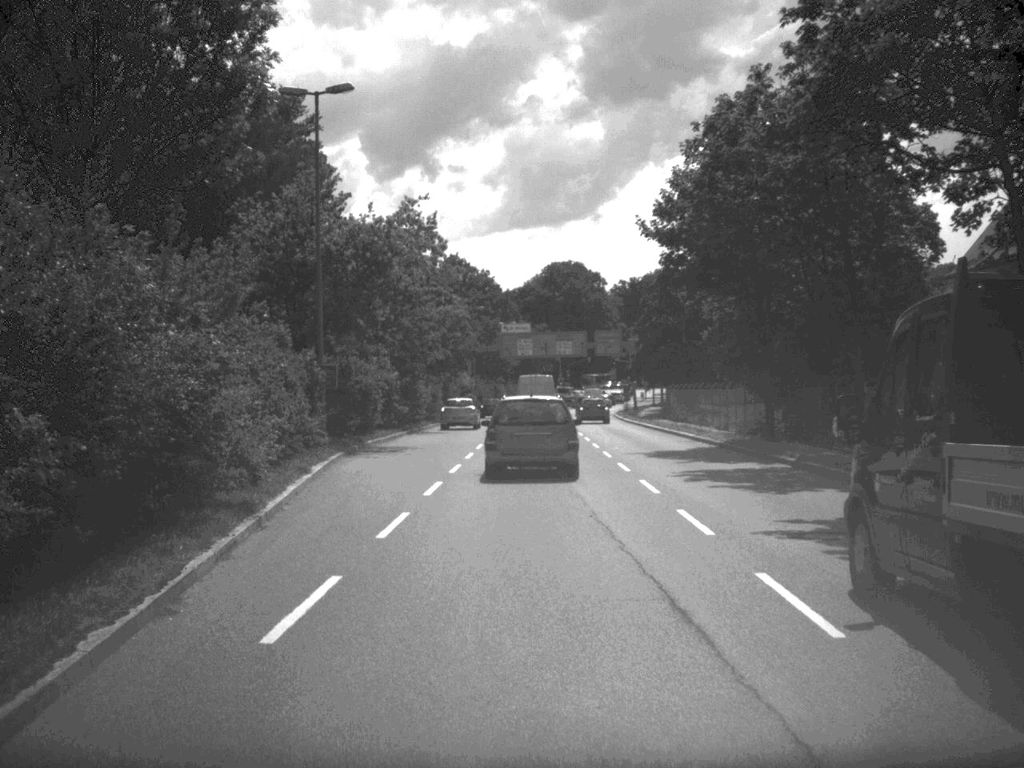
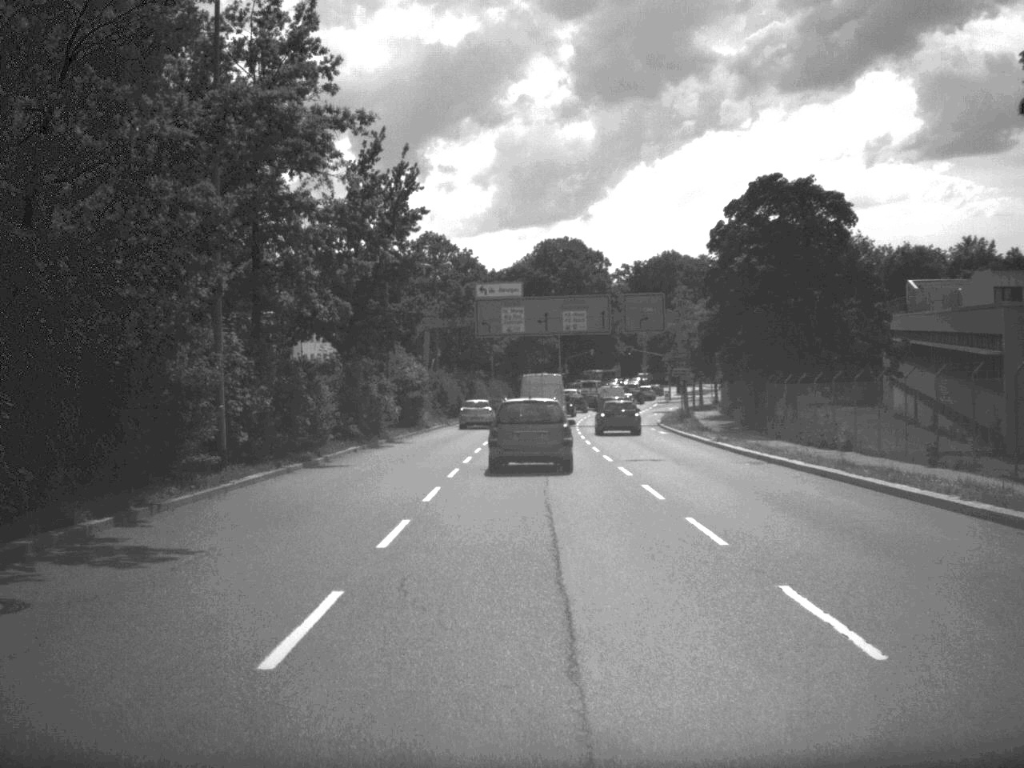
(0.0, +41.9) m; 0°
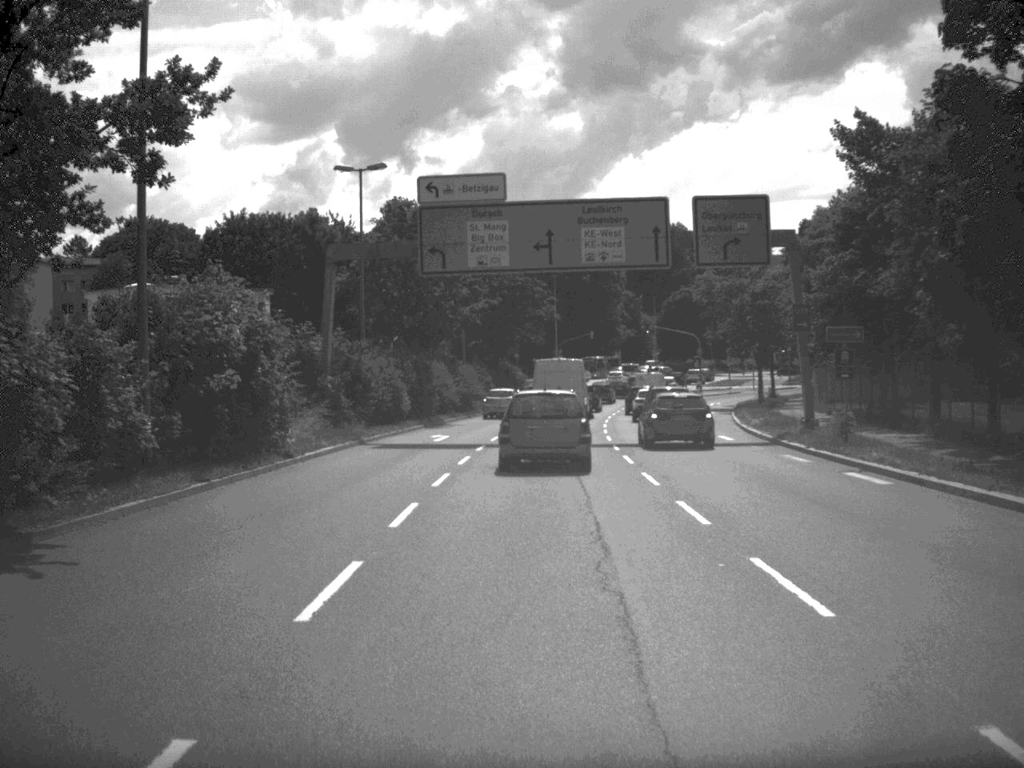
(0.0, +34.0) m; +1°
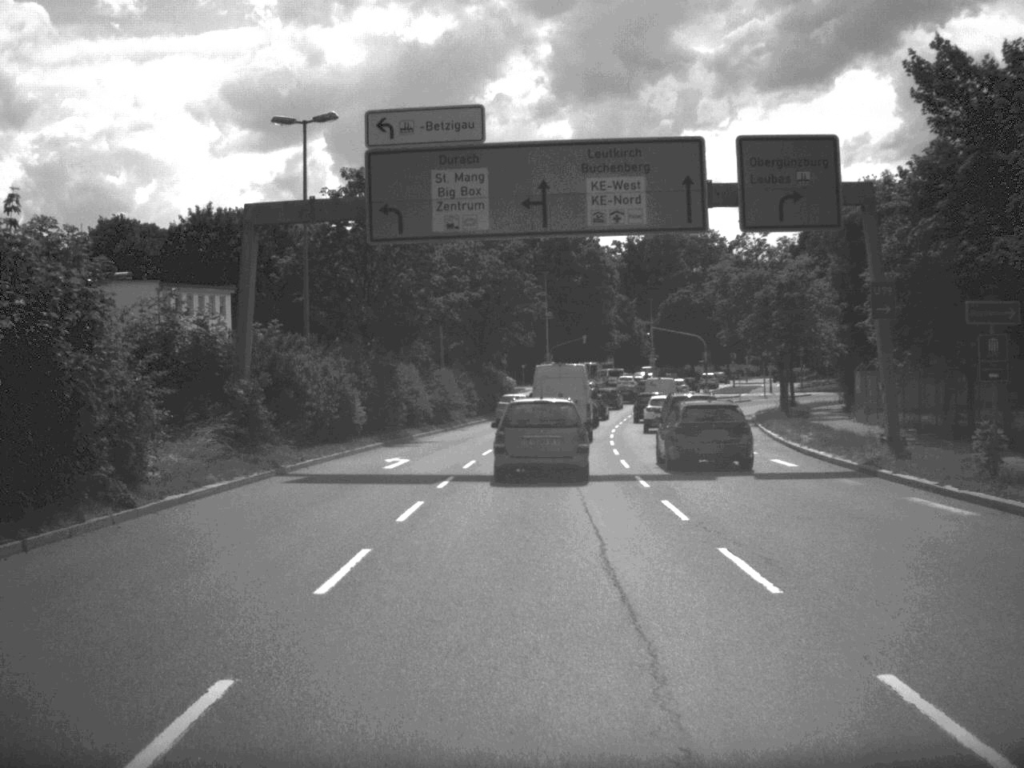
(0.0, +10.4) m; 0°
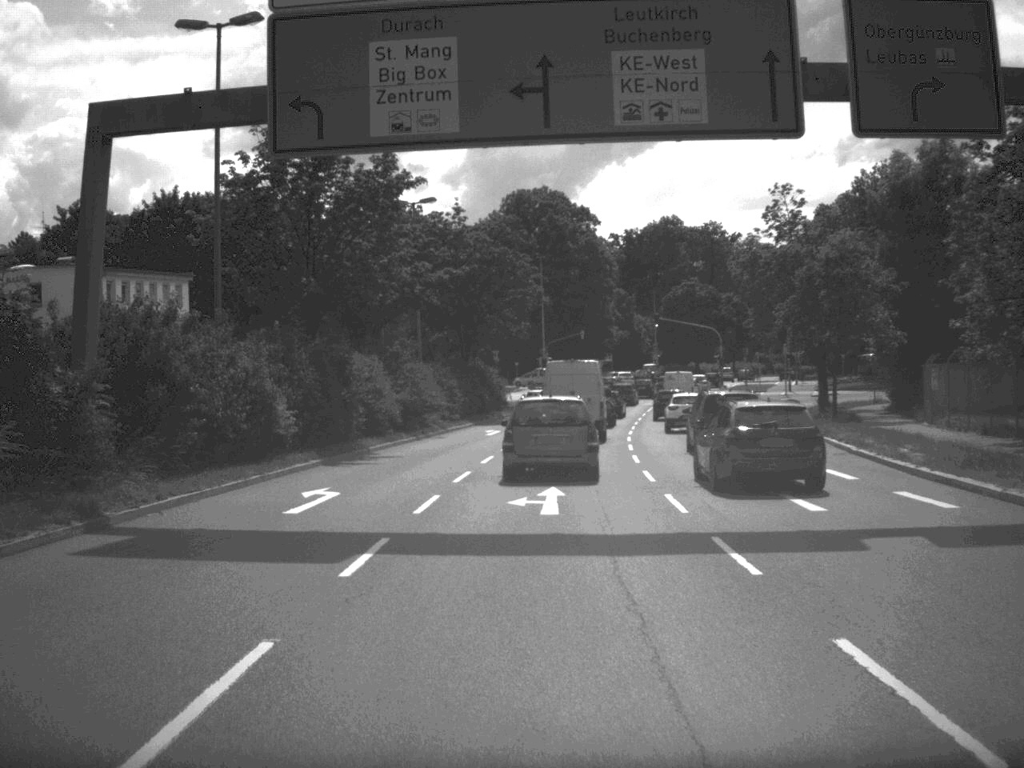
(0.0, +10.8) m; 0°
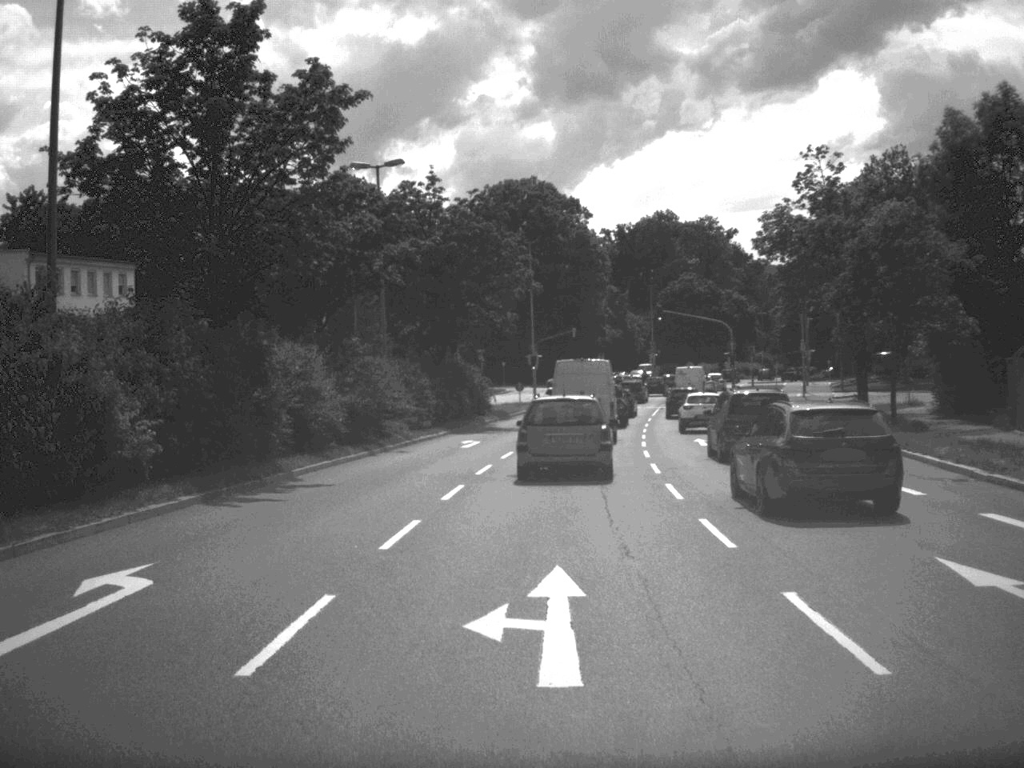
(0.0, +9.8) m; +1°
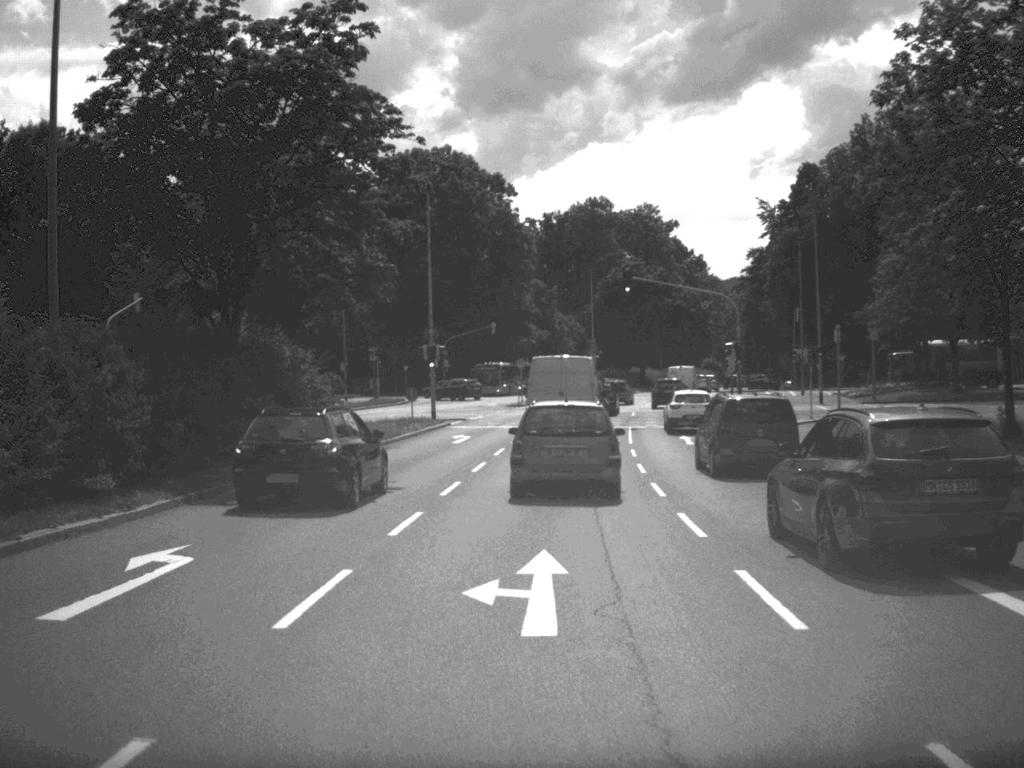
(+0.9, +28.0) m; +4°
